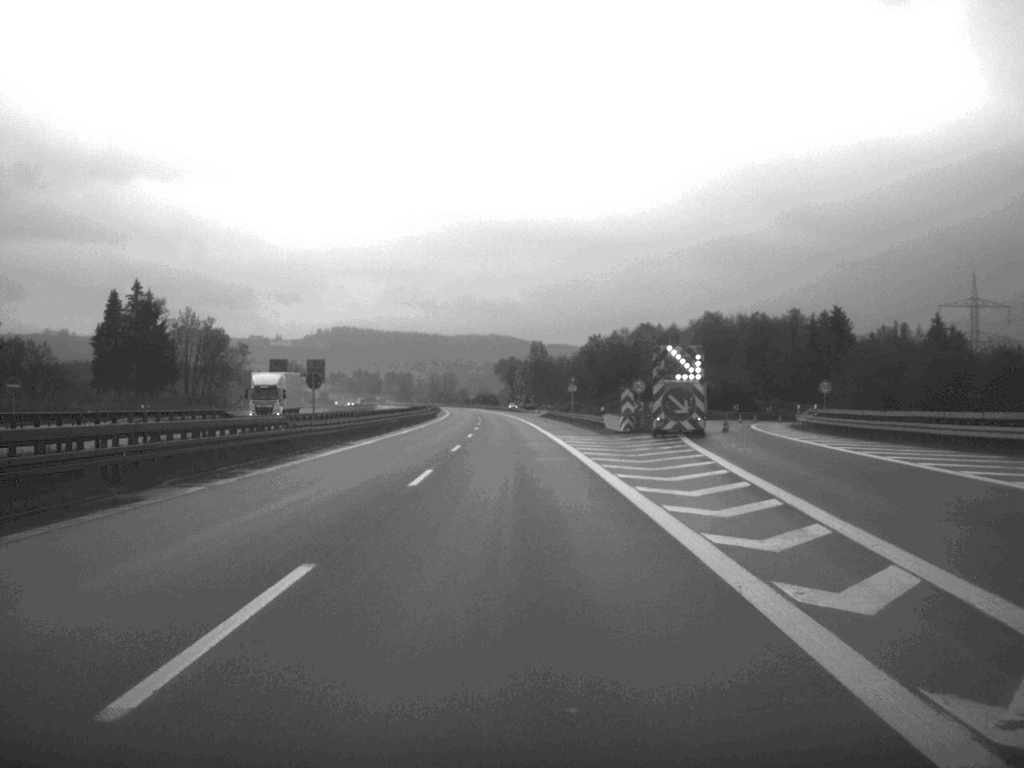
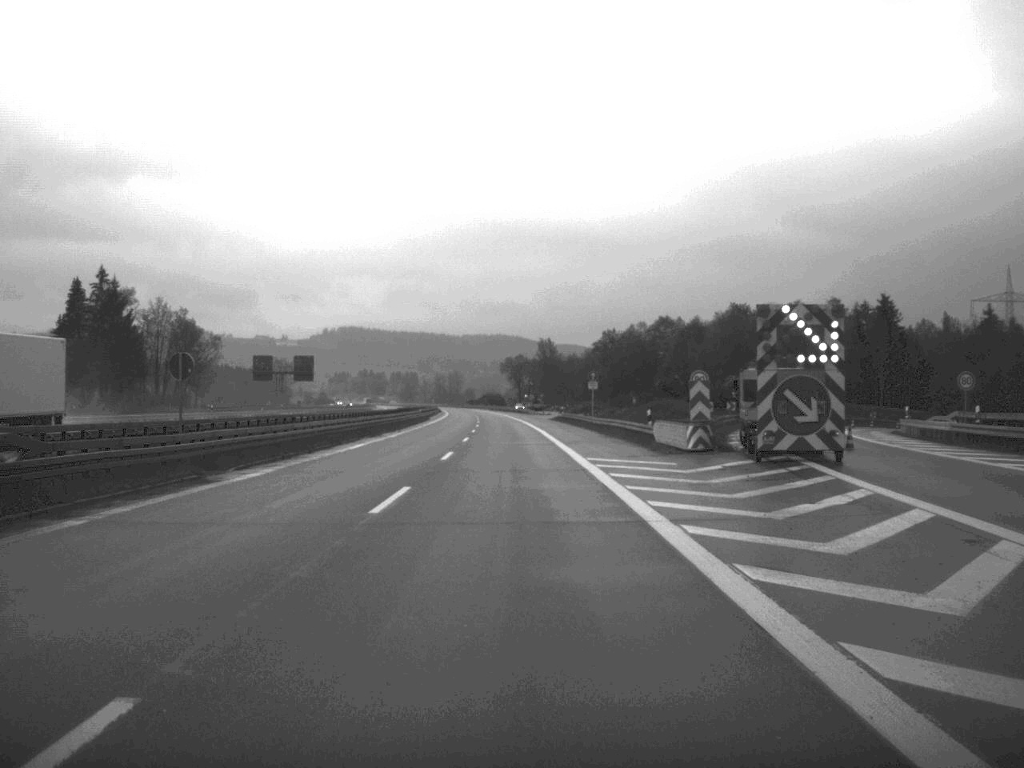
(-0.1, +23.2) m; 0°
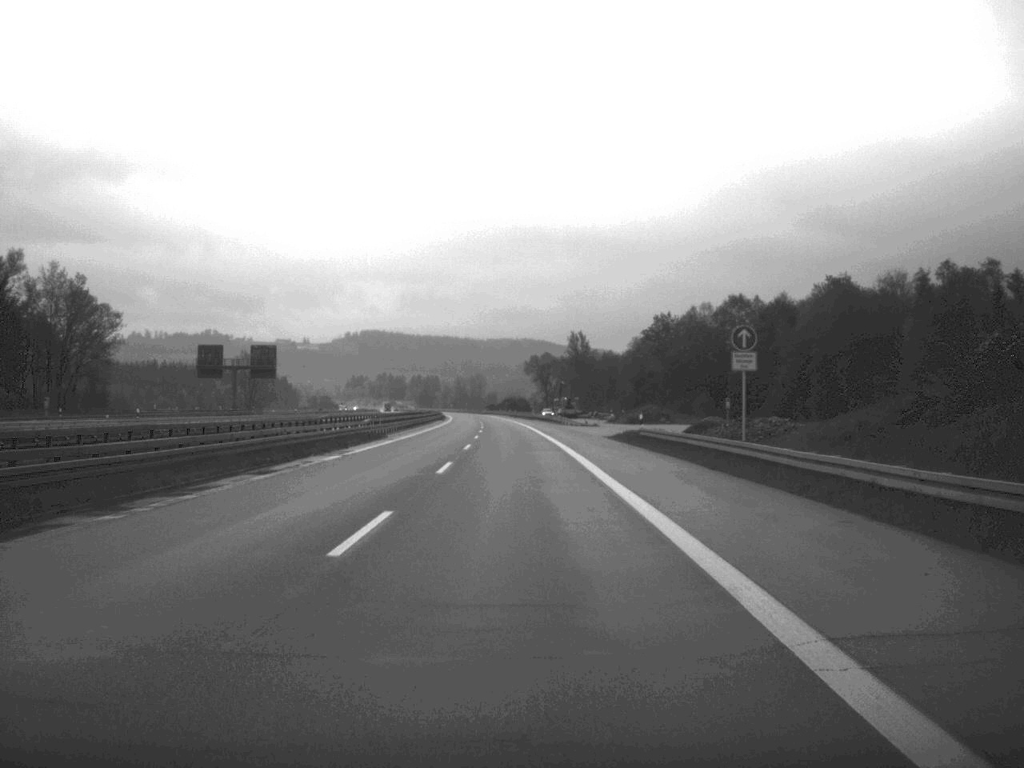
(-0.7, +58.0) m; -1°
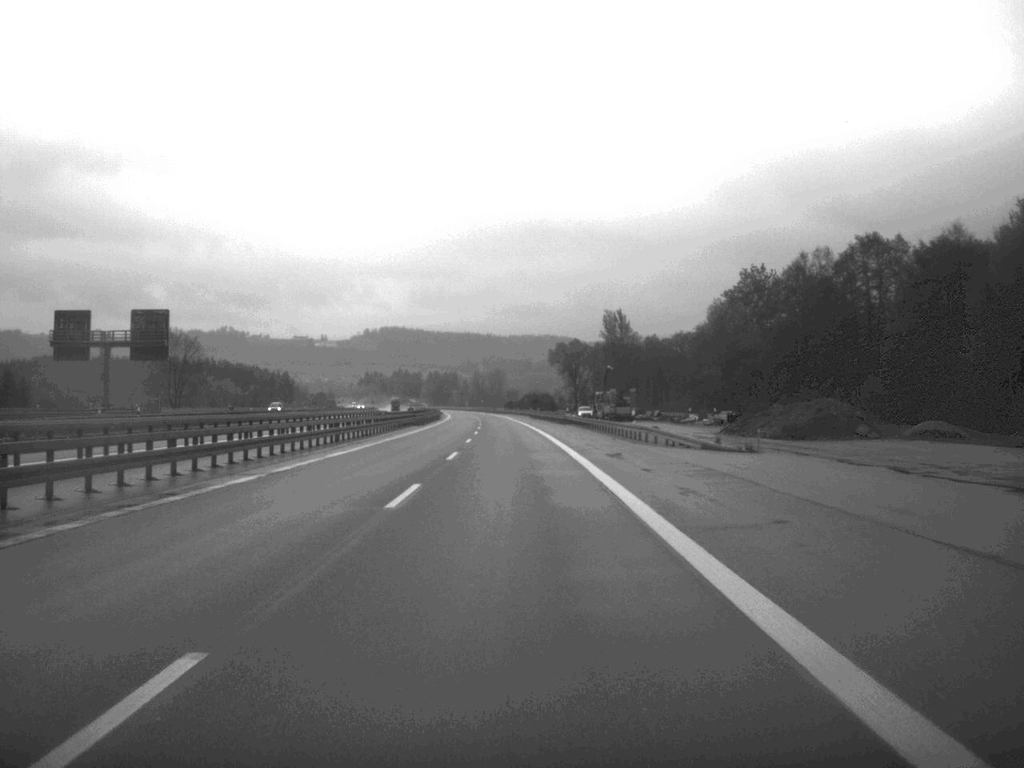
(-0.6, +64.9) m; -1°
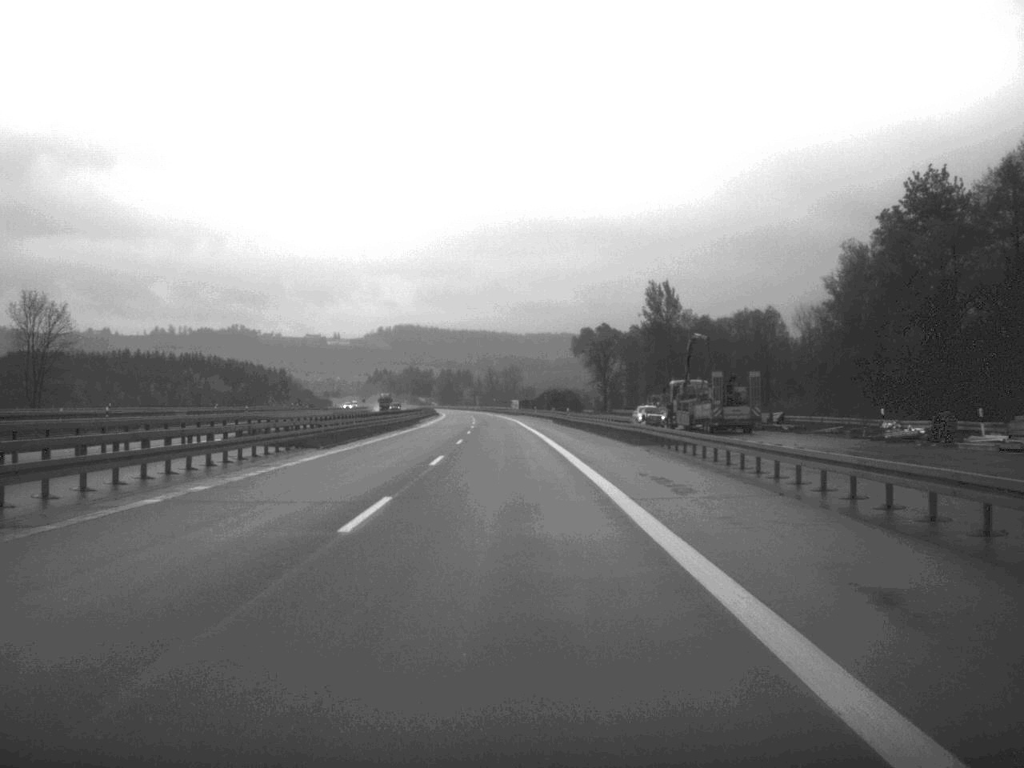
(-0.5, +57.1) m; -1°
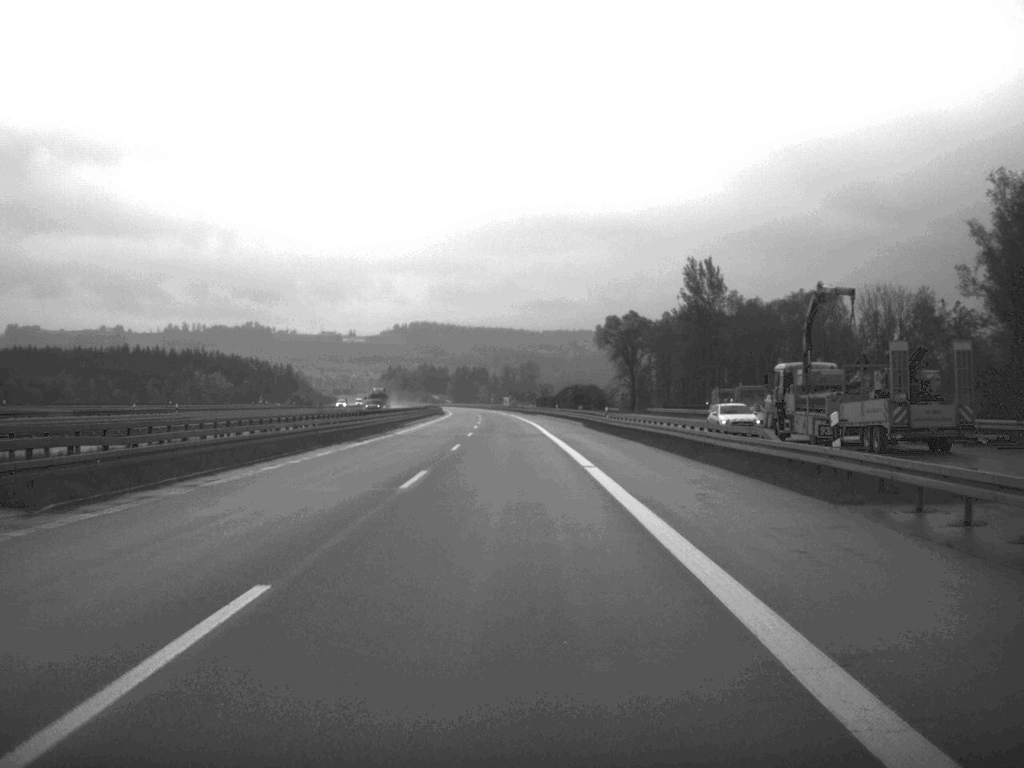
(-0.2, +28.7) m; -1°
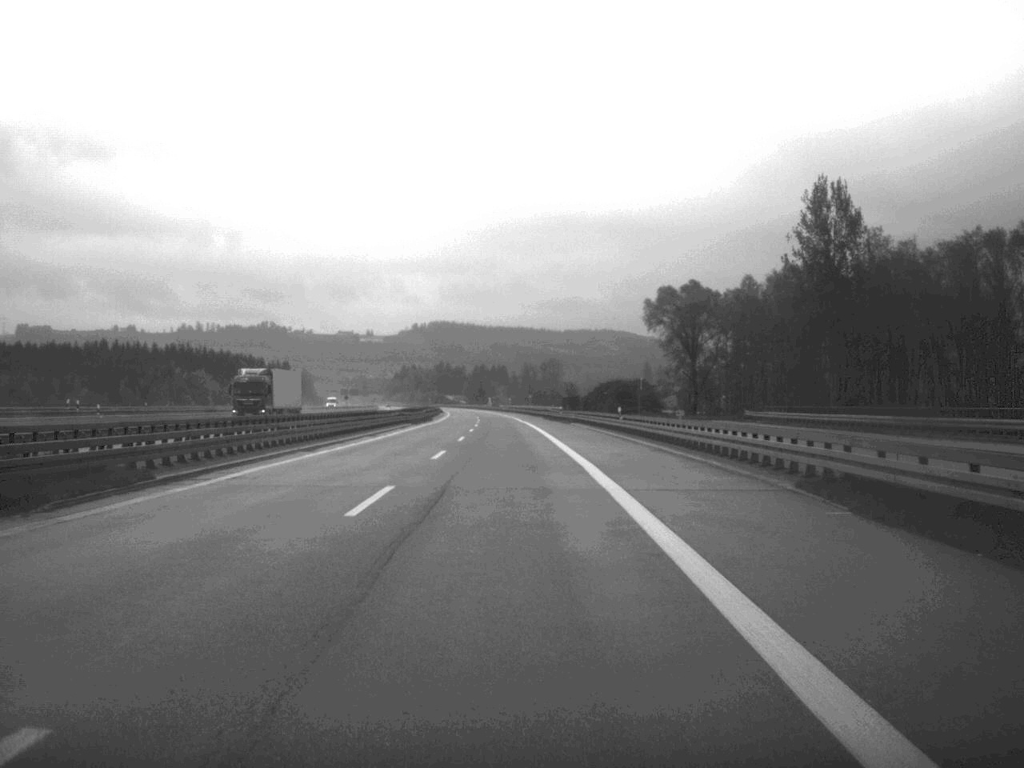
(-0.5, +61.1) m; -1°
